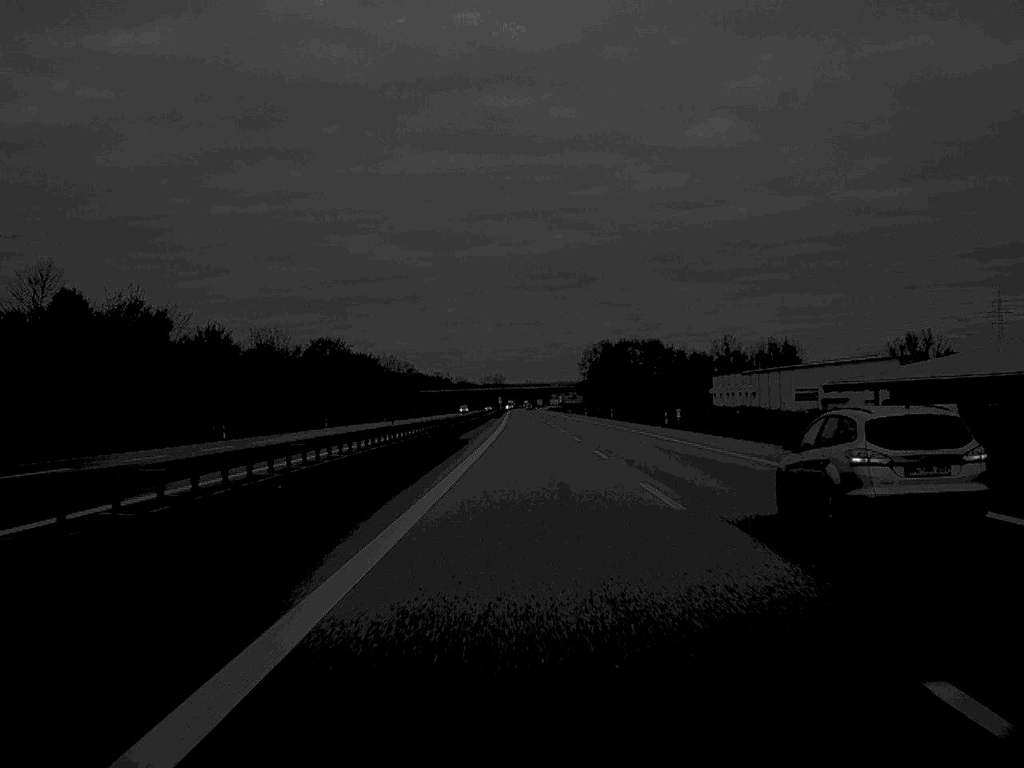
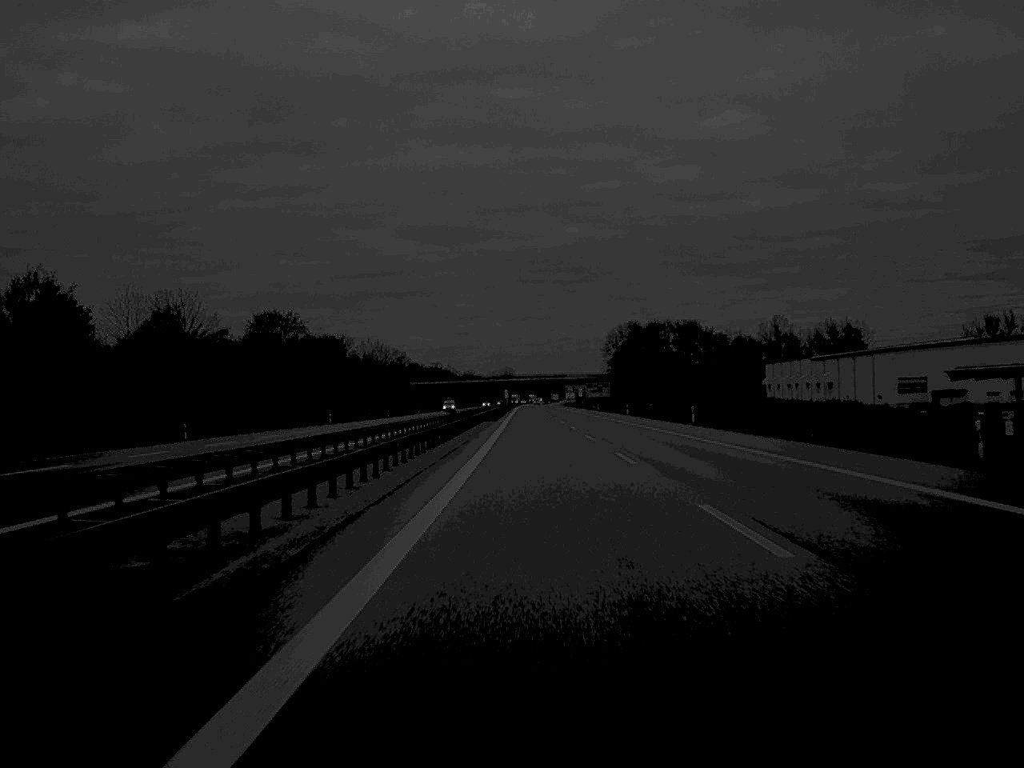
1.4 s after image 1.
(-0.2, +59.0) m; 0°
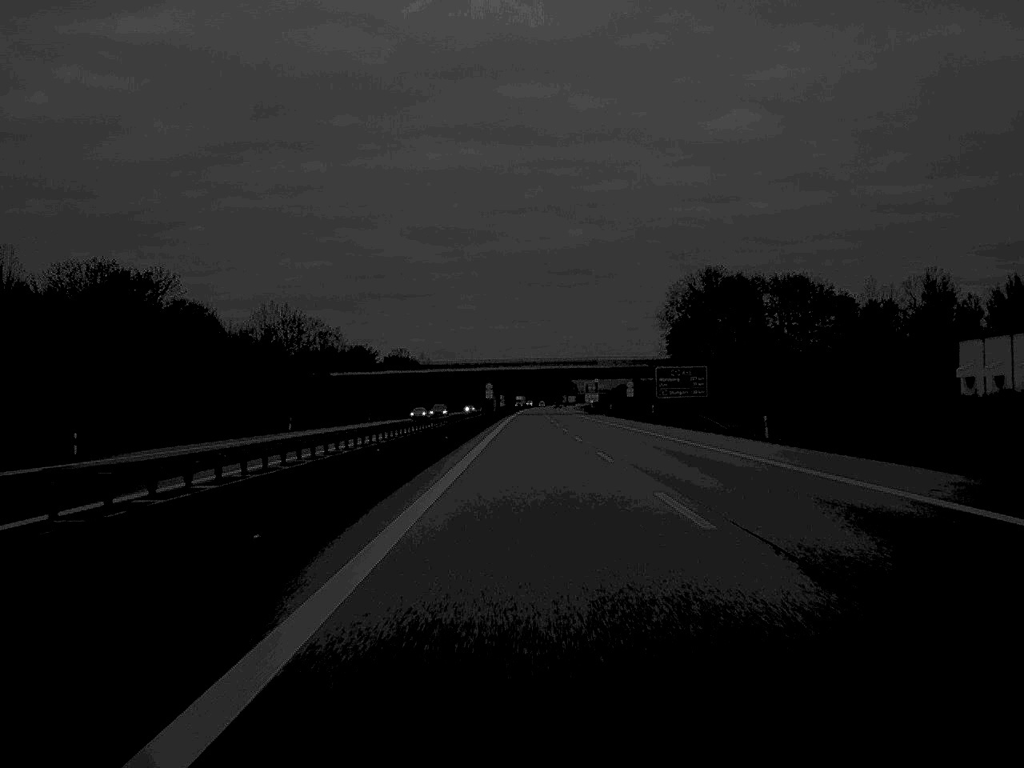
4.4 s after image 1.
(0.0, +122.4) m; 0°
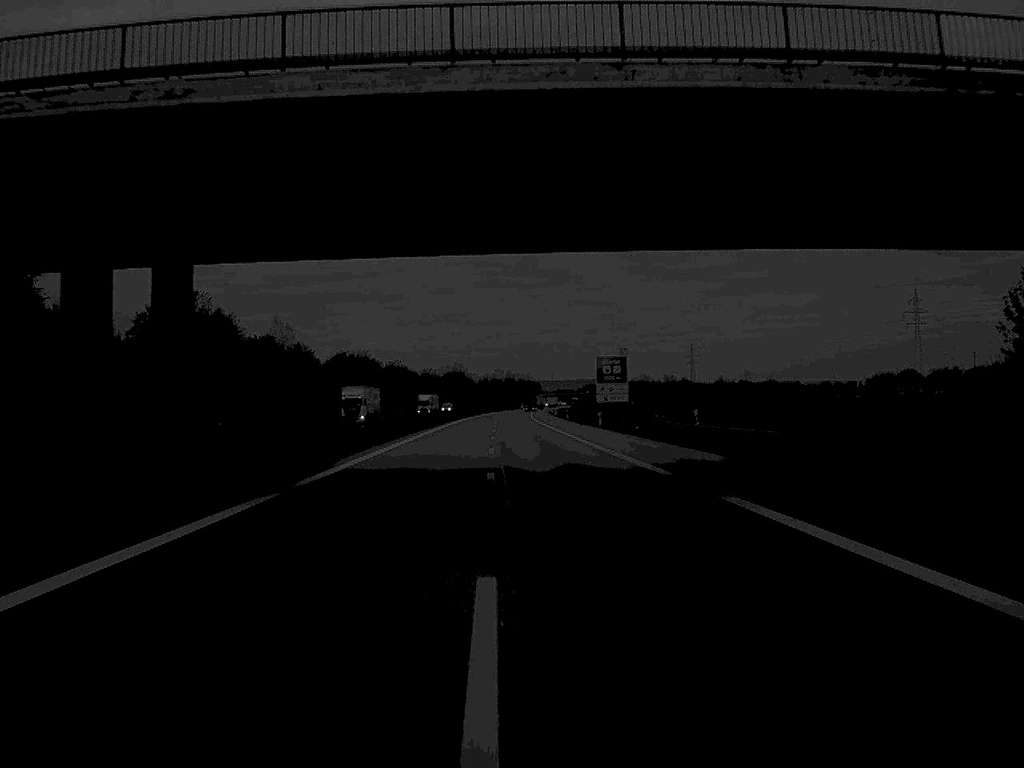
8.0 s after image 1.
(+2.5, +153.0) m; +2°
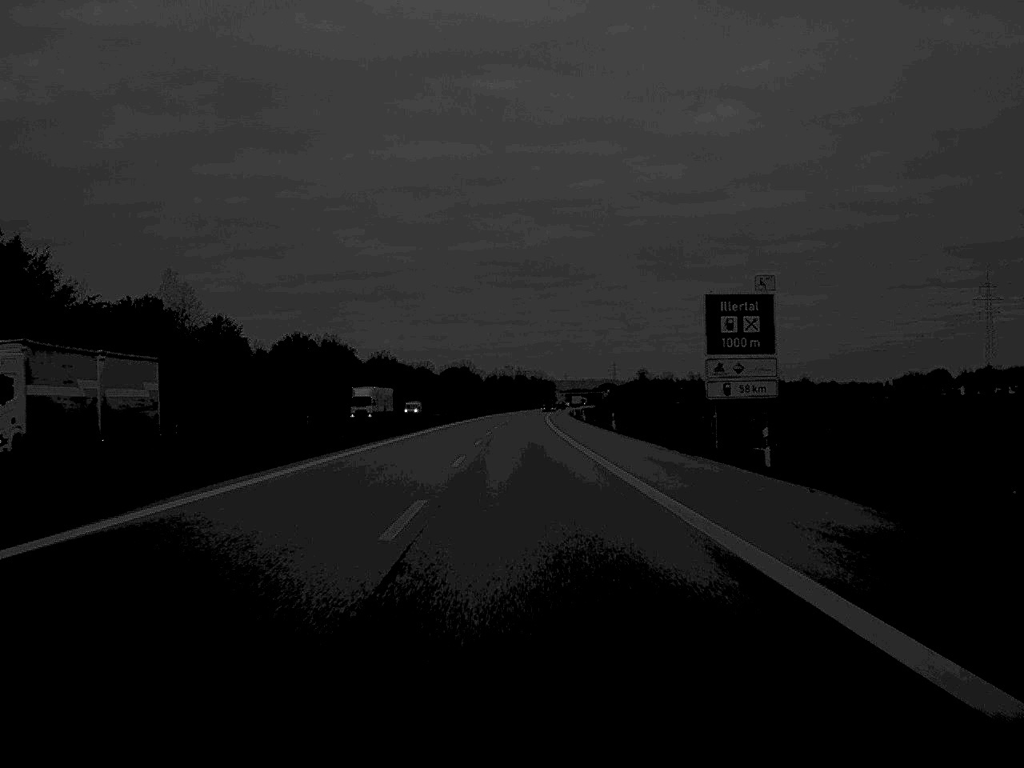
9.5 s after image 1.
(-0.3, +61.8) m; -1°
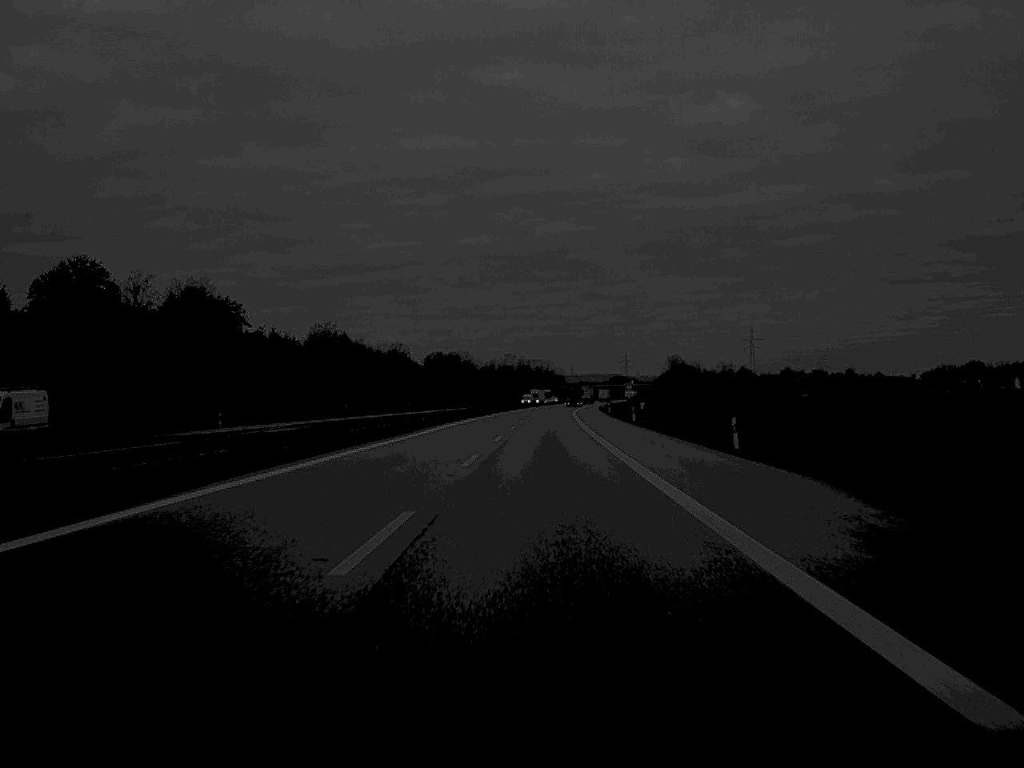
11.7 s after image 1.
(-0.4, +92.8) m; 0°
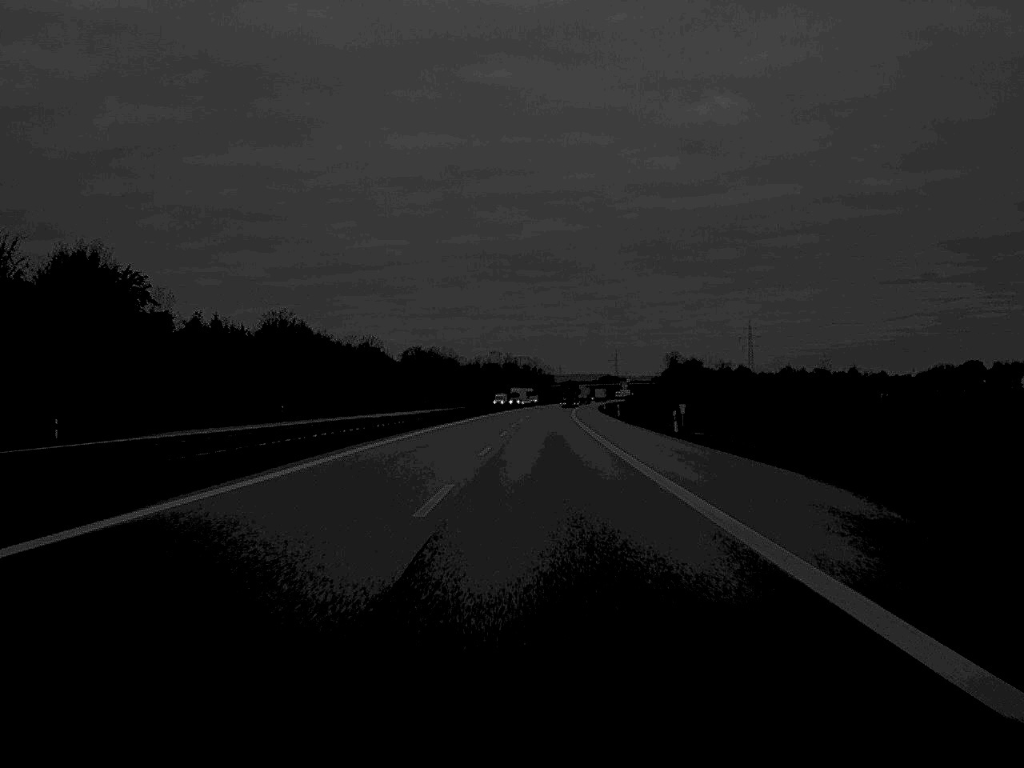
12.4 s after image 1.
(+0.1, +29.0) m; +1°
